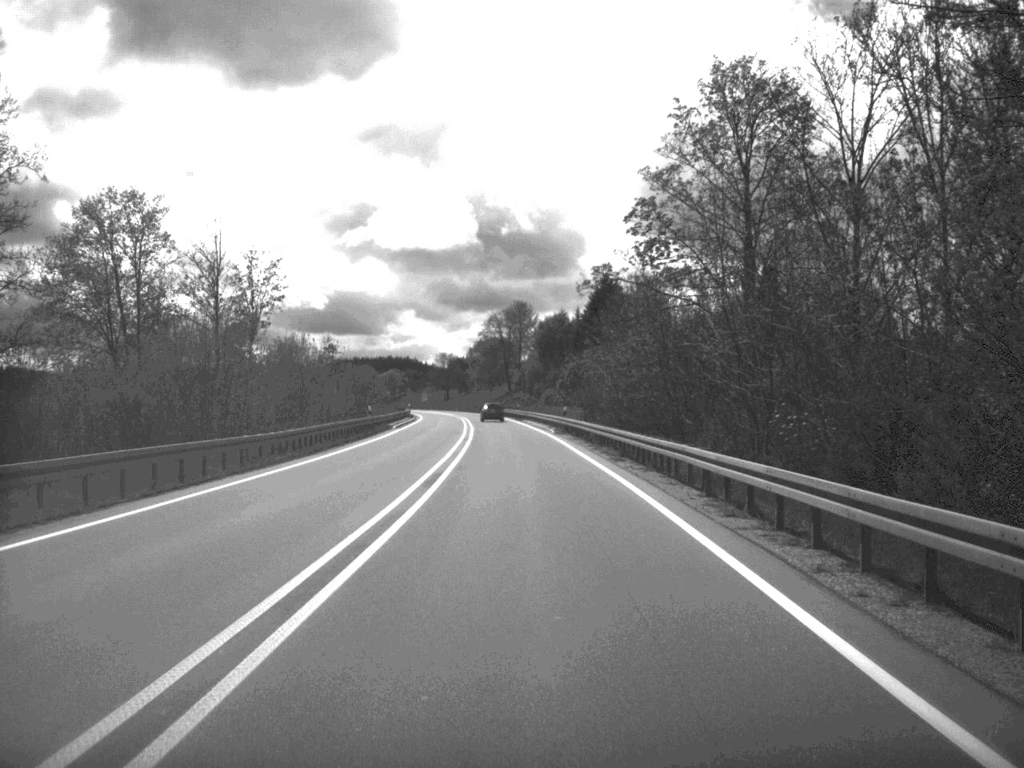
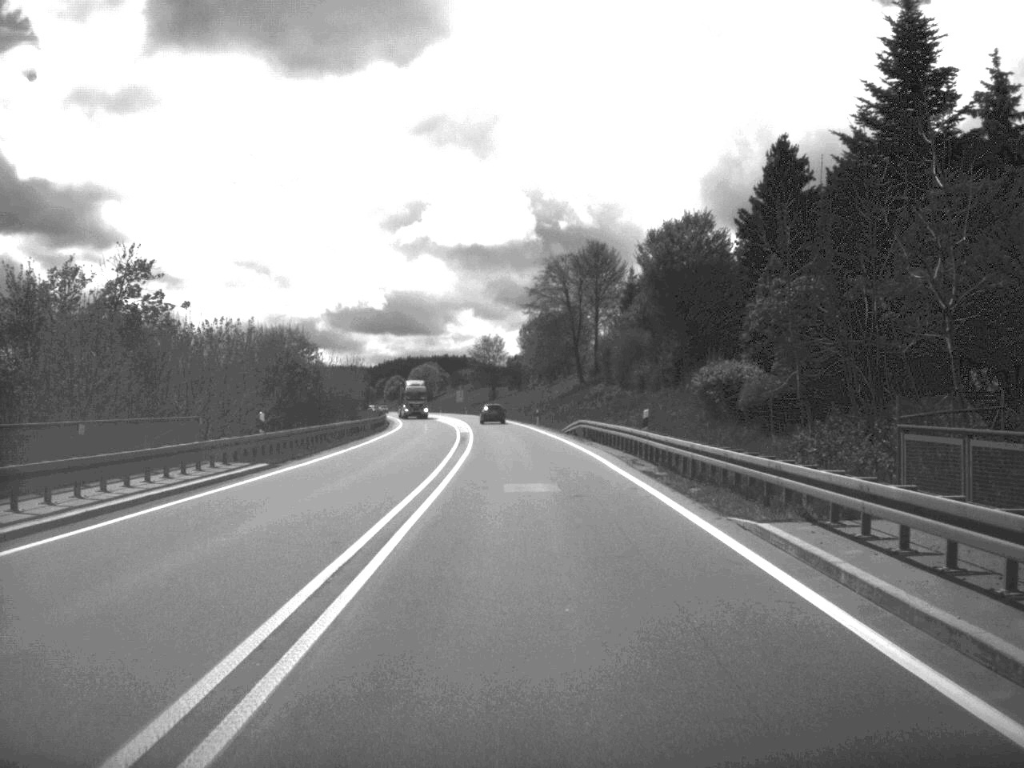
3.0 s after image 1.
(-2.2, +82.9) m; -3°
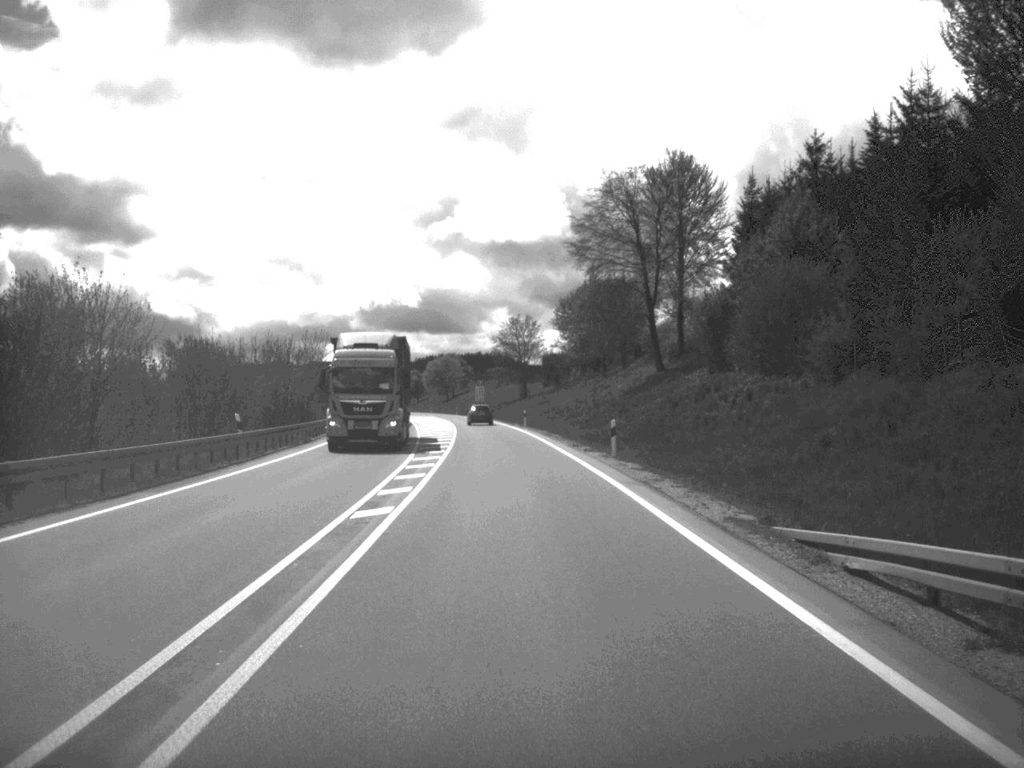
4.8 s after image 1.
(-0.7, +51.2) m; -2°
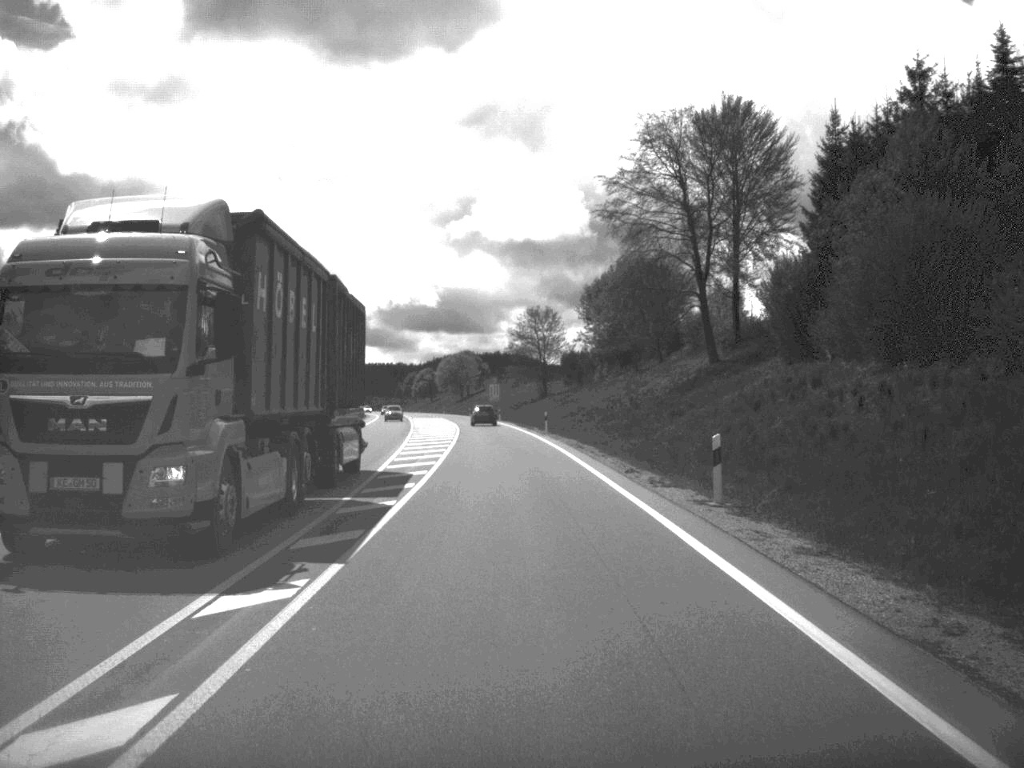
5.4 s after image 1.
(-0.1, +16.8) m; -1°
